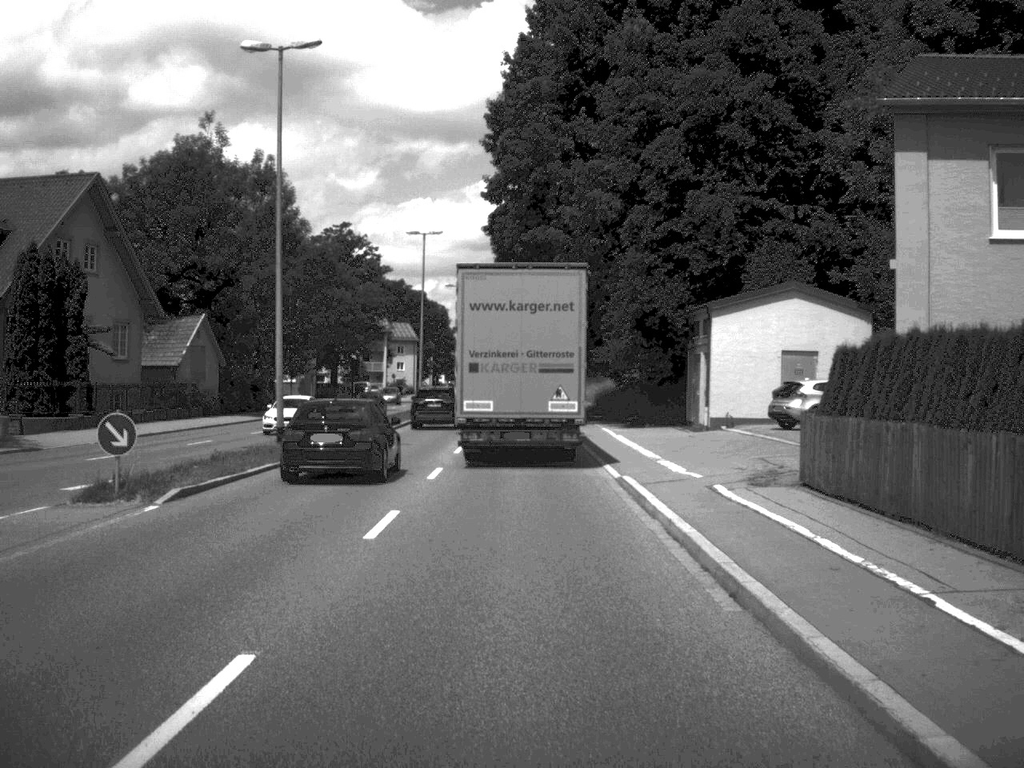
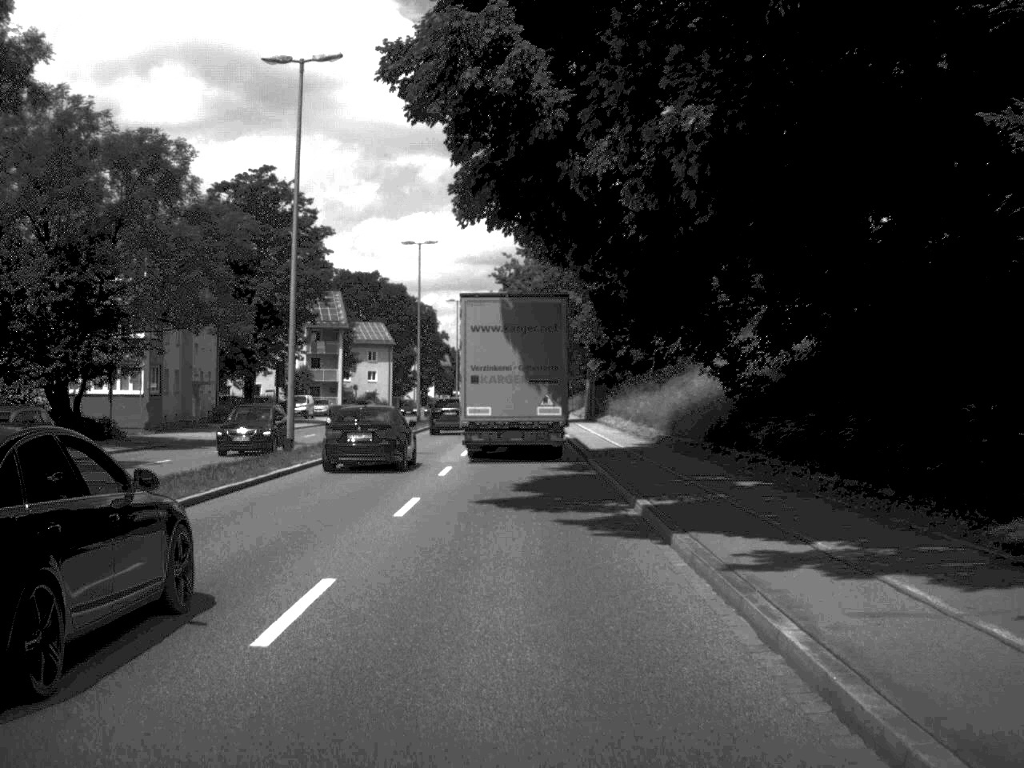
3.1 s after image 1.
(-0.1, +40.9) m; 0°
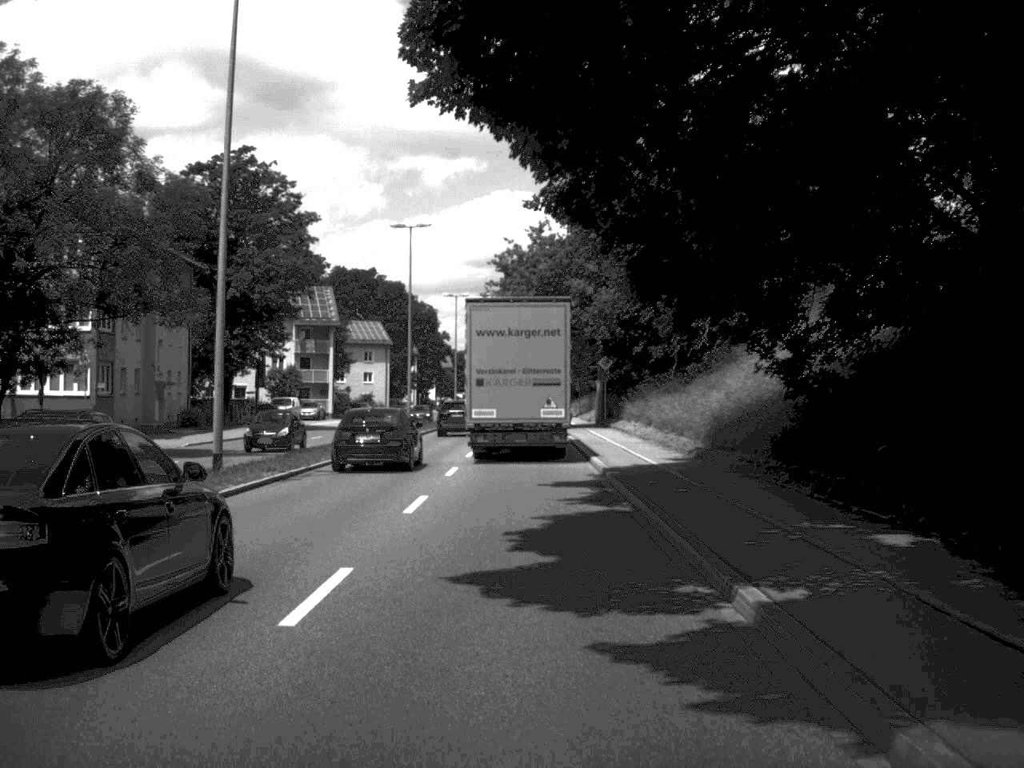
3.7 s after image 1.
(0.0, +8.1) m; 0°
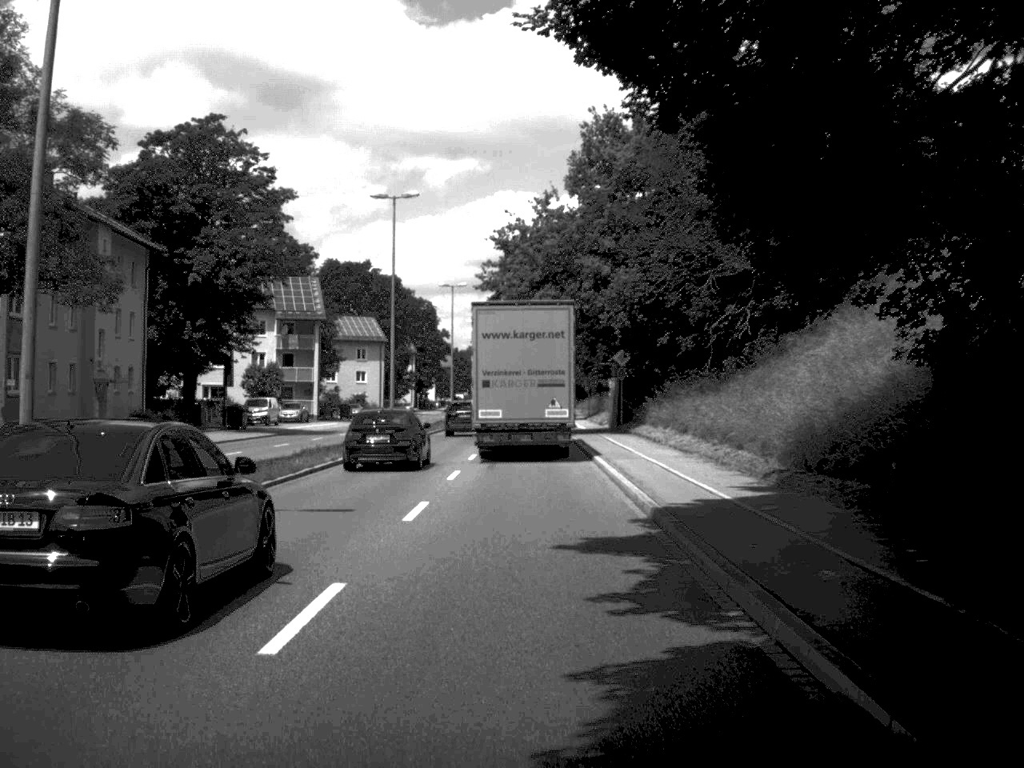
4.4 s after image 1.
(0.0, +9.8) m; 0°
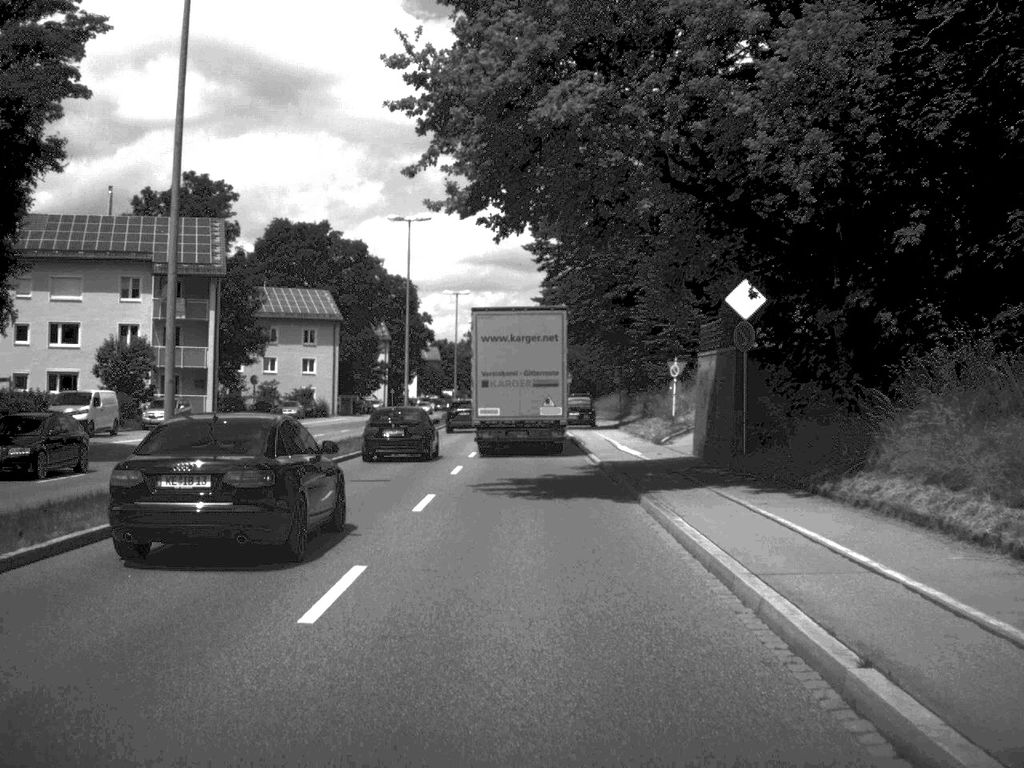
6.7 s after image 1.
(0.0, +34.2) m; 0°
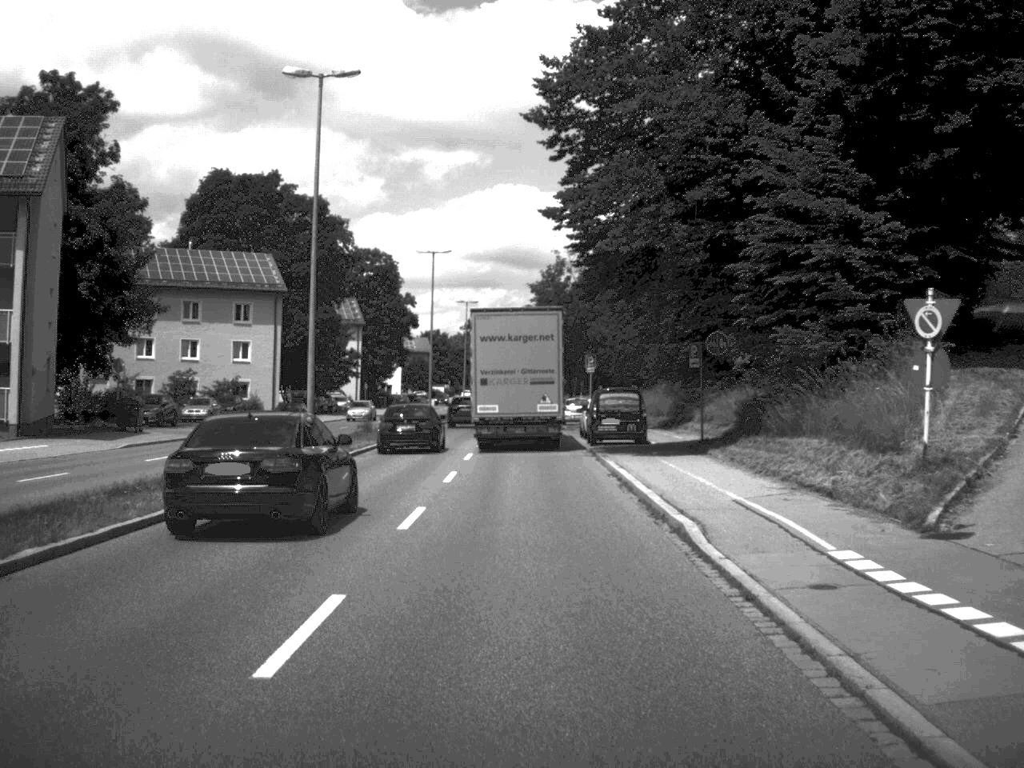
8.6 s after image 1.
(0.0, +27.8) m; 0°
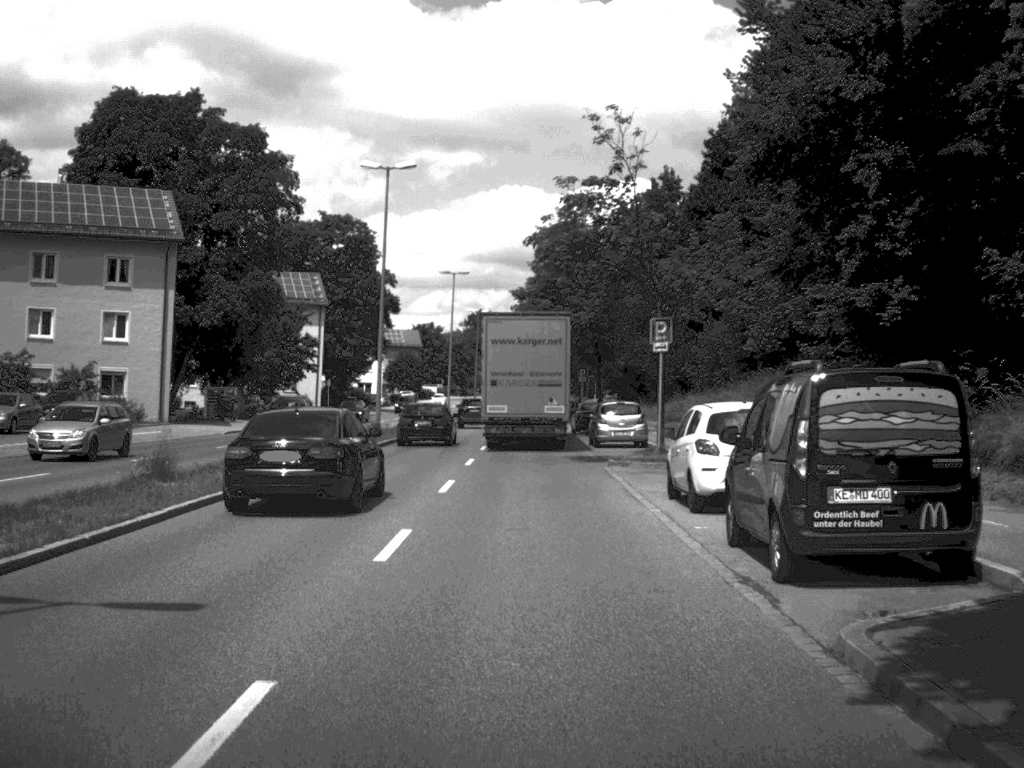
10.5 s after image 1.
(-0.1, +28.3) m; 0°
